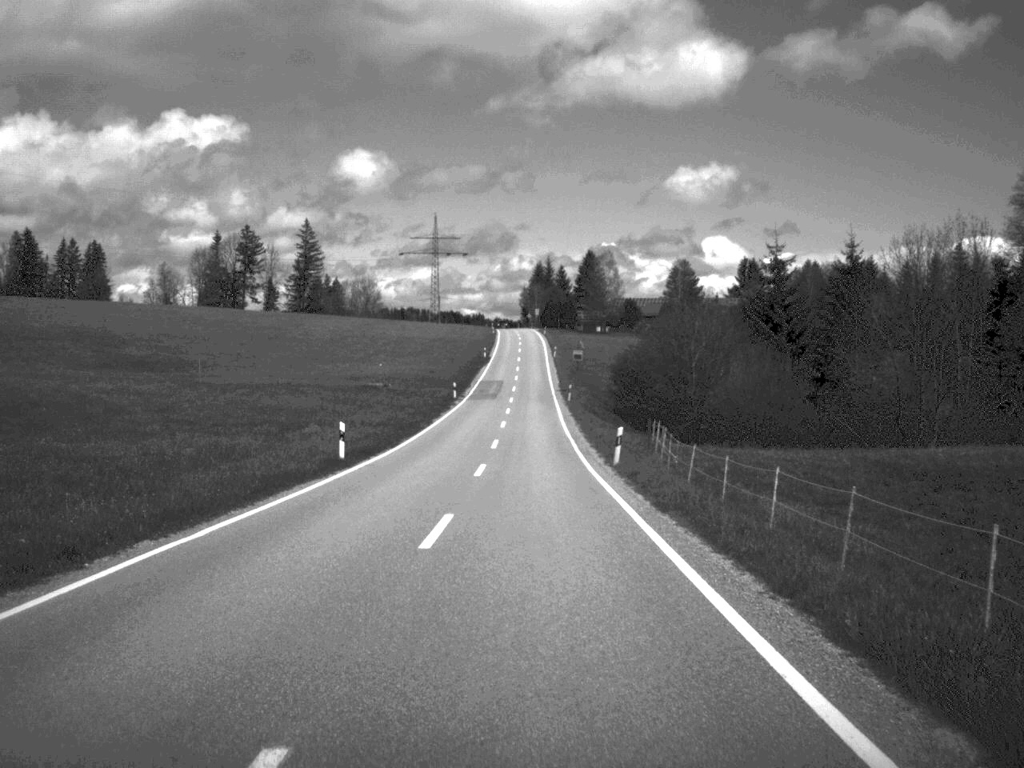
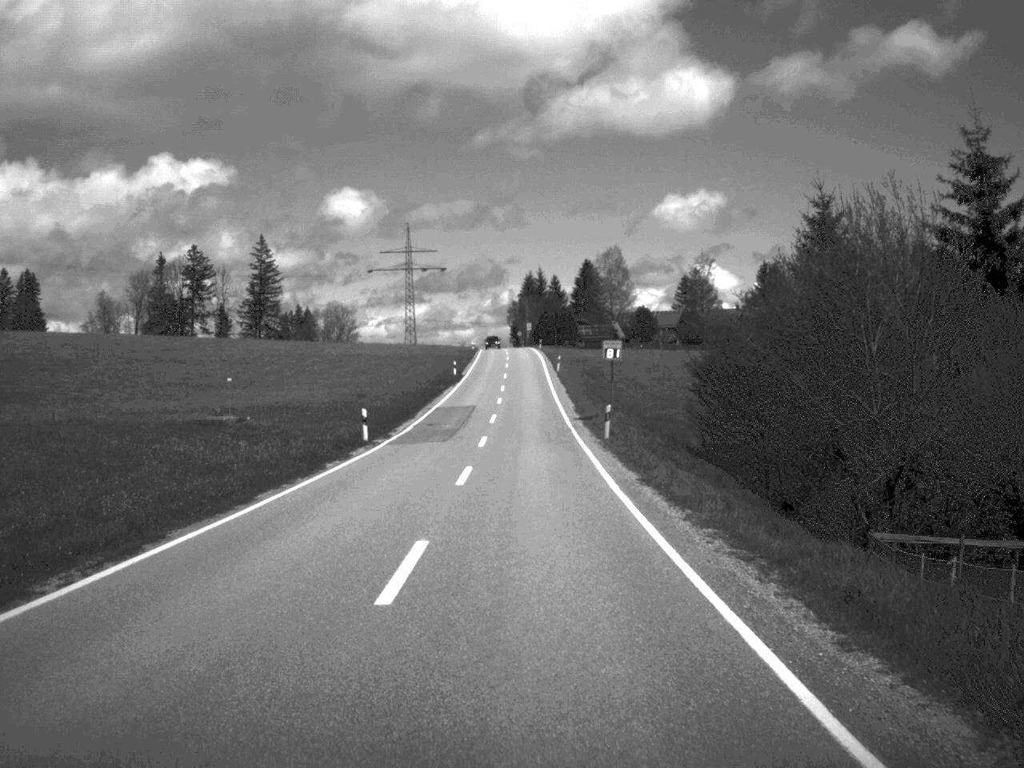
(+0.1, +40.6) m; 0°
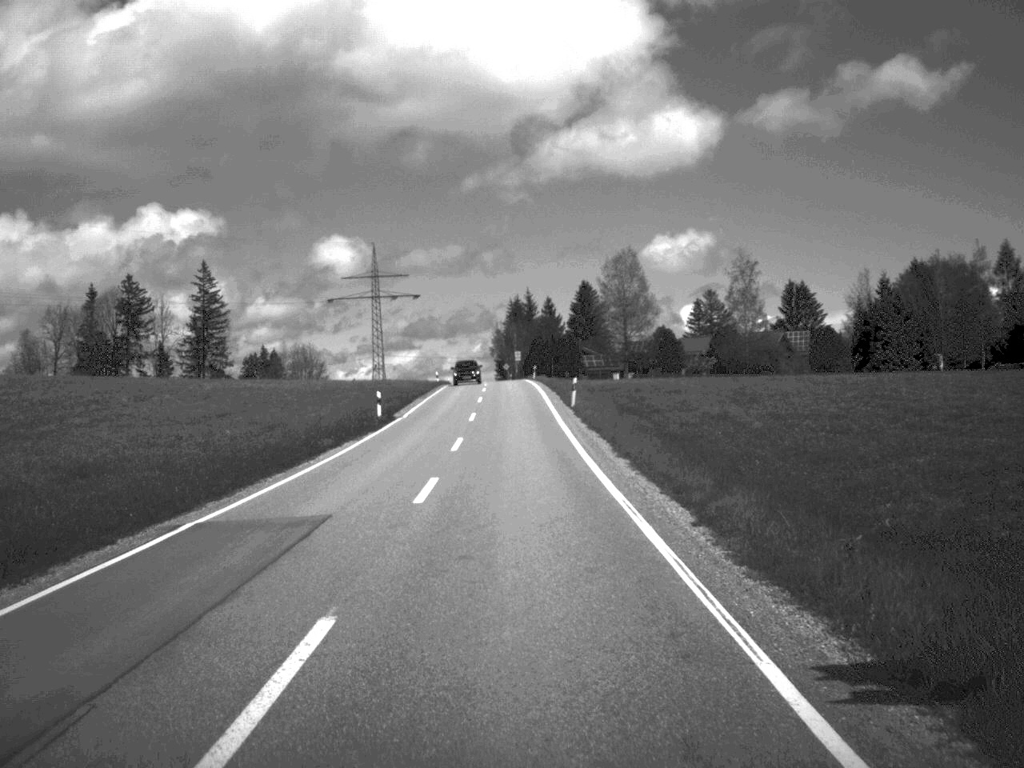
(0.0, +39.2) m; 0°
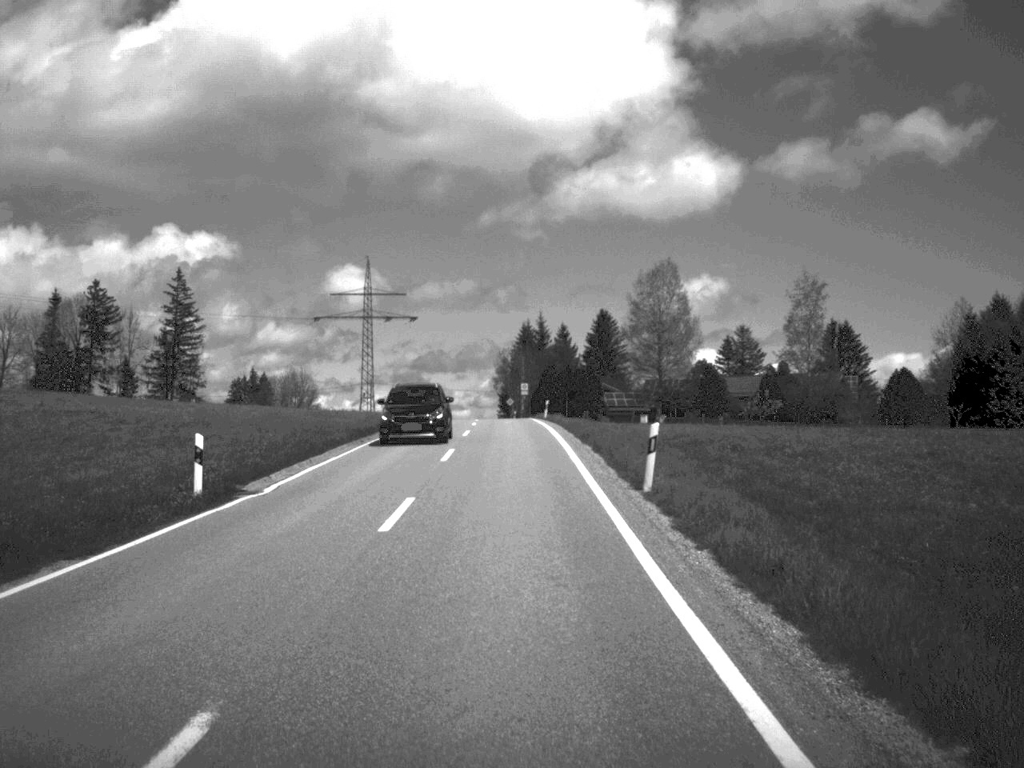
(-0.1, +25.5) m; 0°
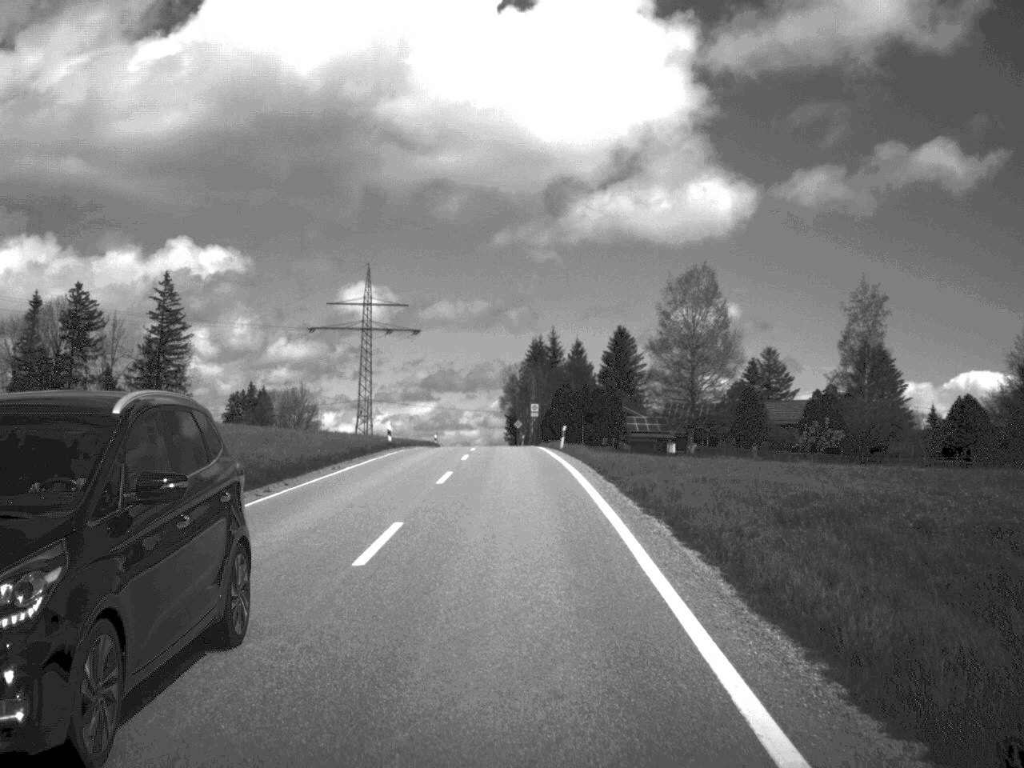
(-0.1, +14.5) m; 0°
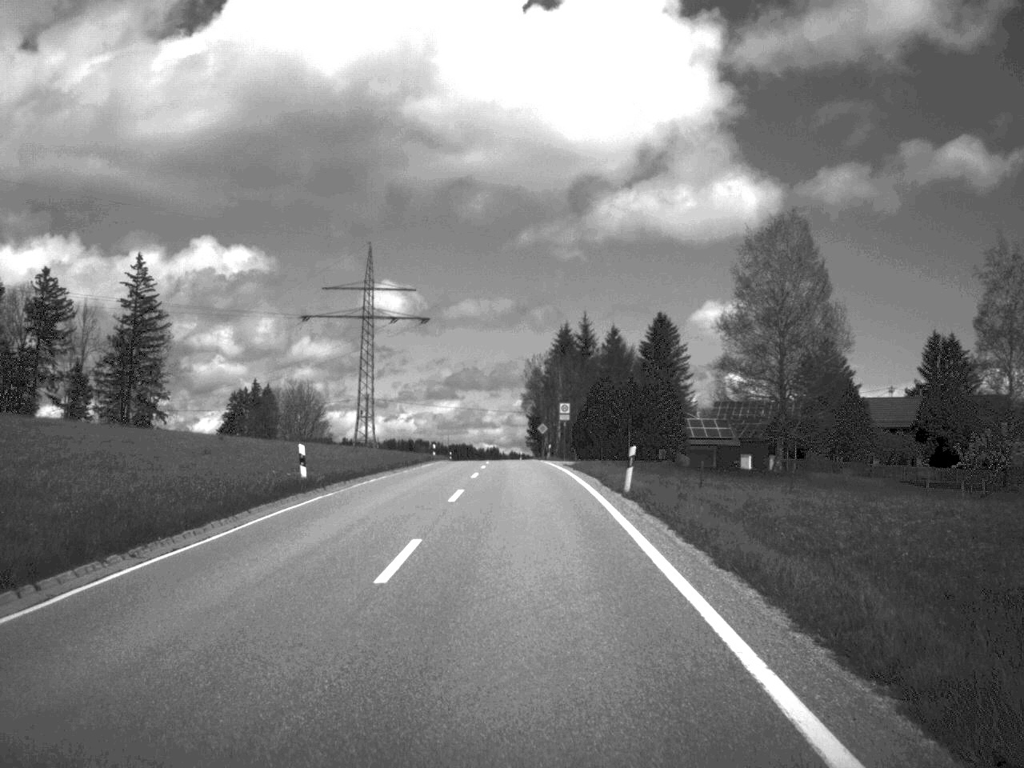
(-0.2, +24.0) m; -1°
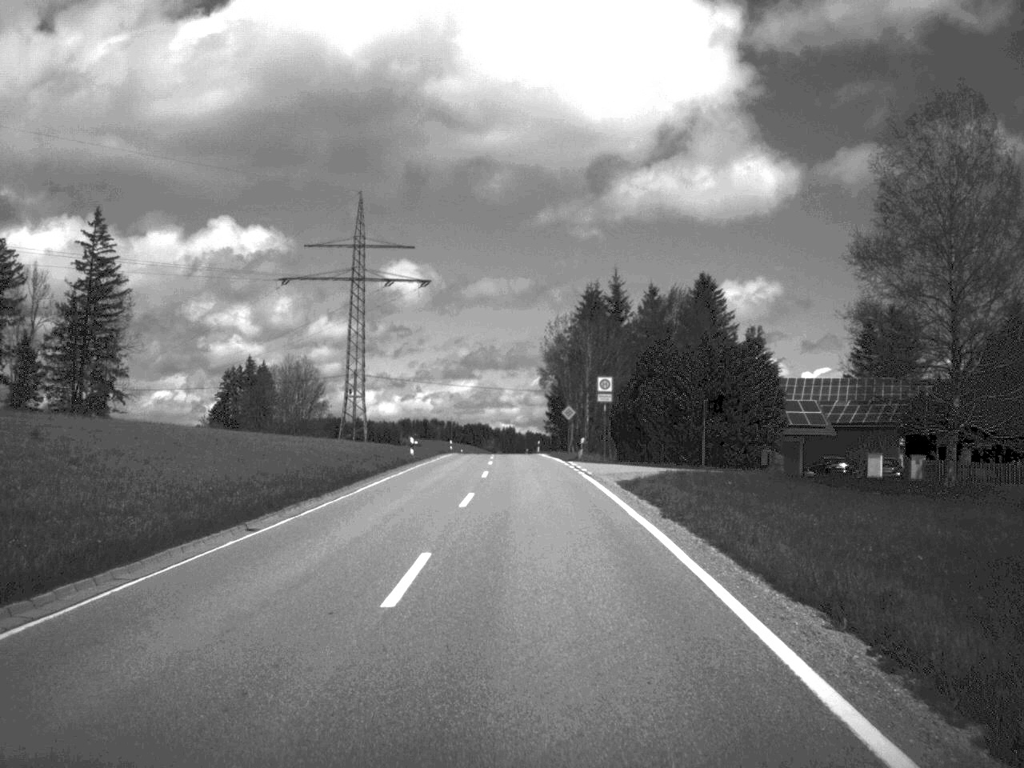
(-0.2, +24.4) m; -1°
